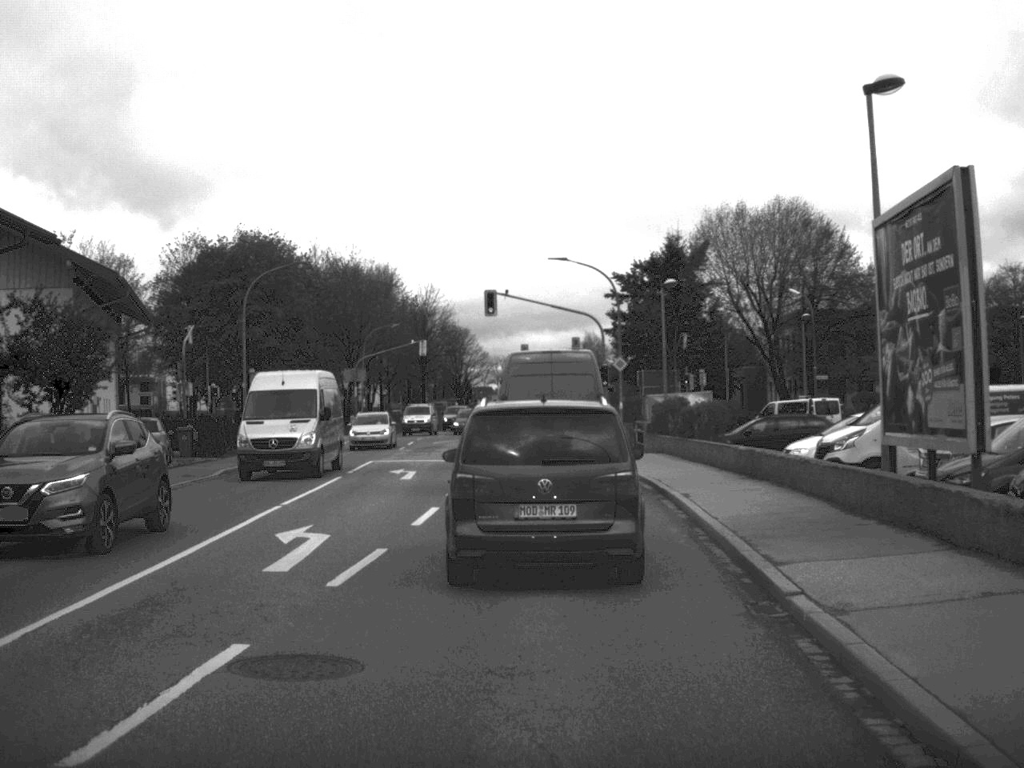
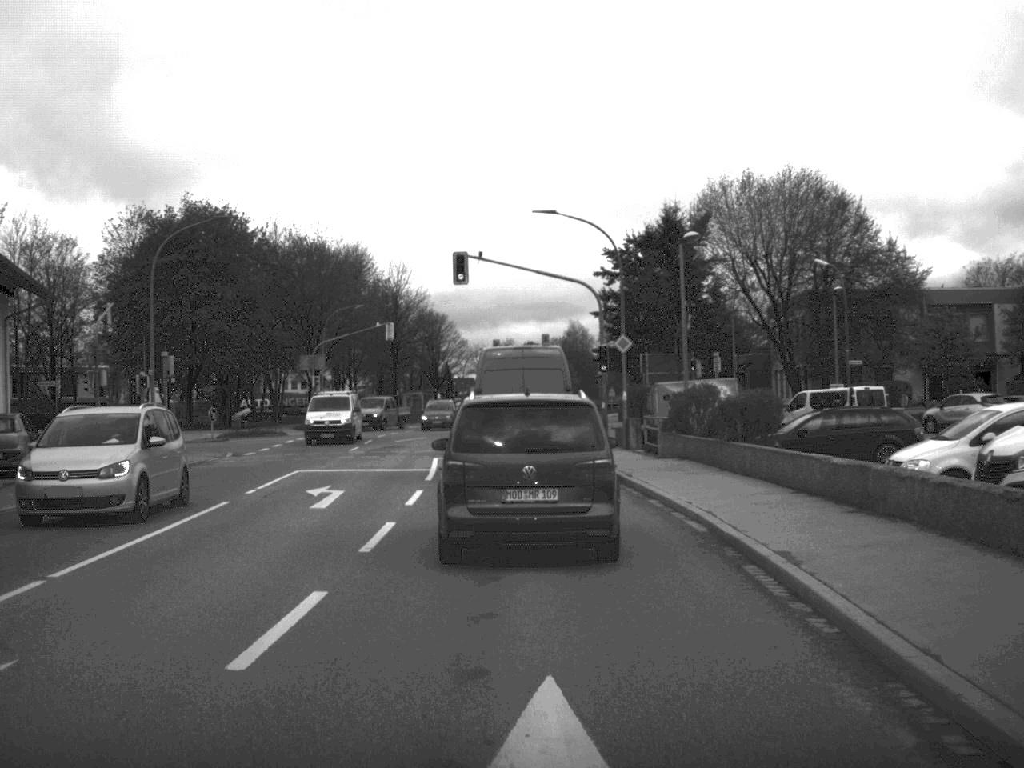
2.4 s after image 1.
(+0.1, +9.6) m; +1°
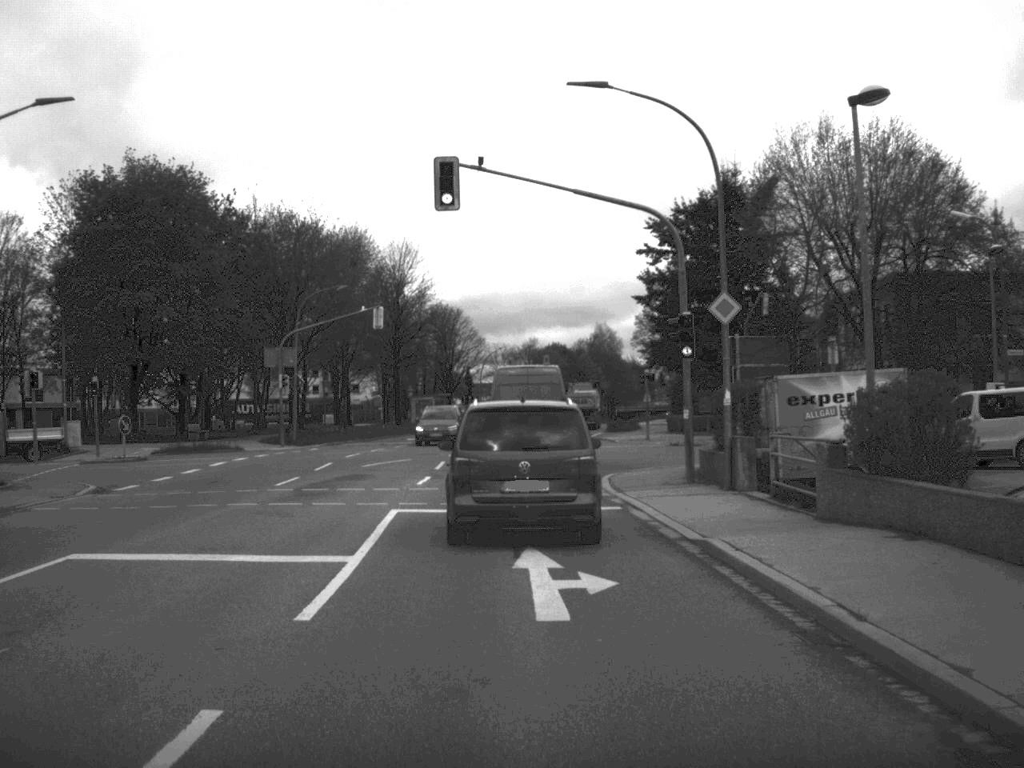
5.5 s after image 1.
(-0.1, +15.7) m; -1°
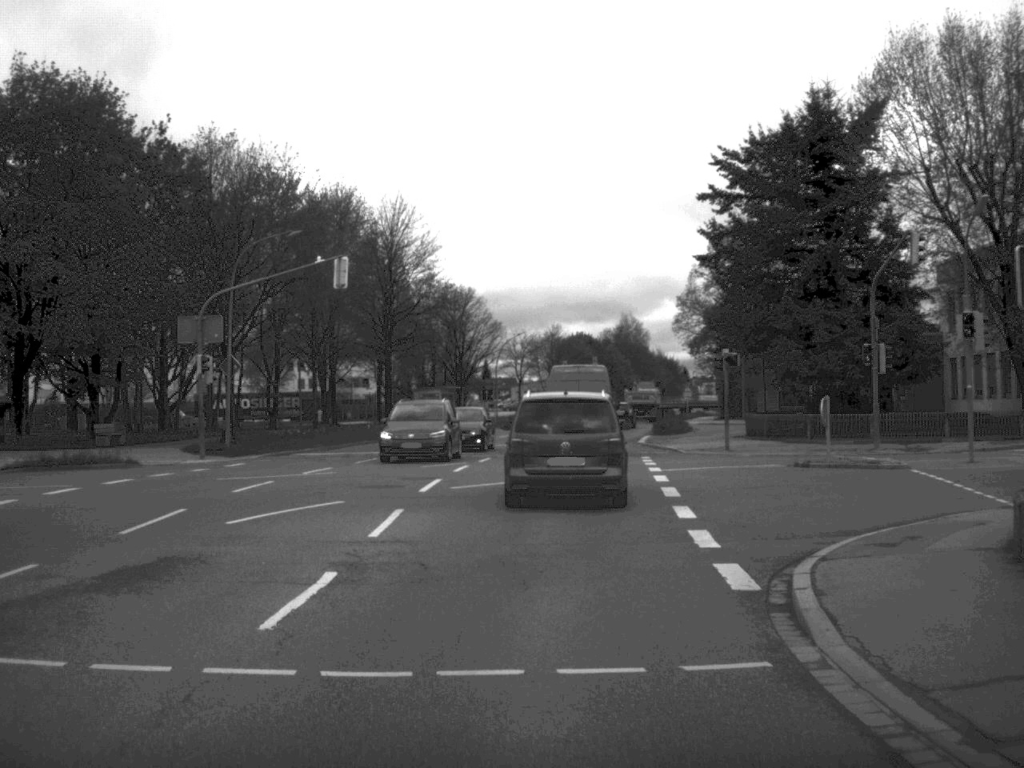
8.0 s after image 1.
(-0.2, +17.3) m; -1°
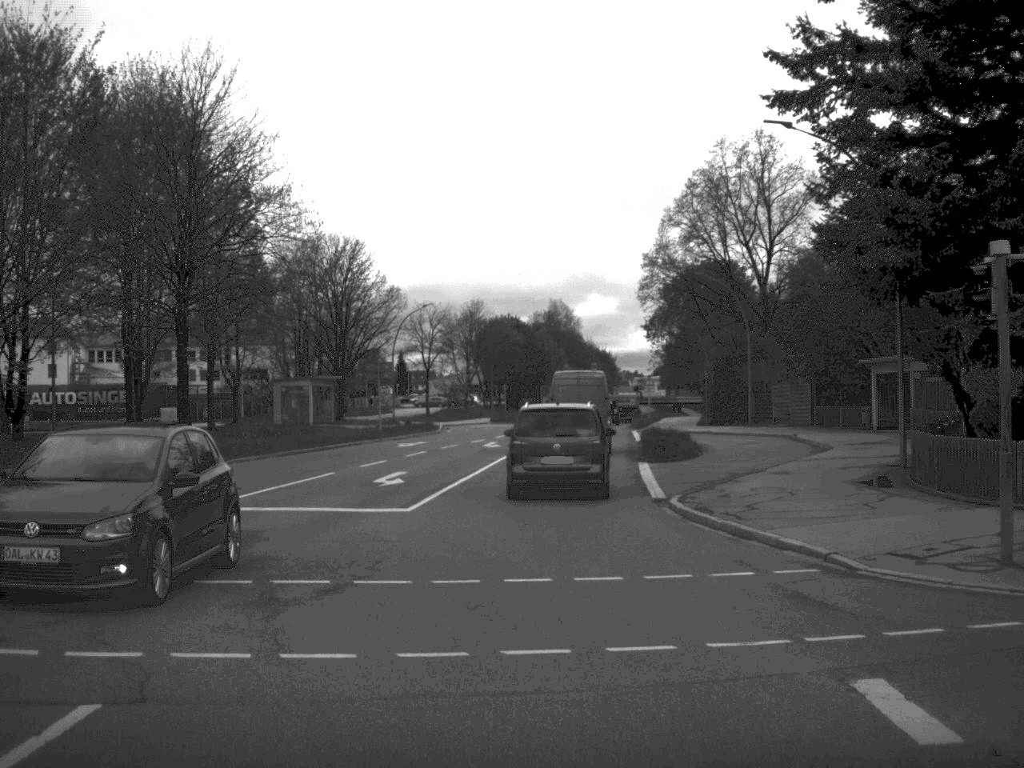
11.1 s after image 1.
(+0.8, +28.6) m; +3°
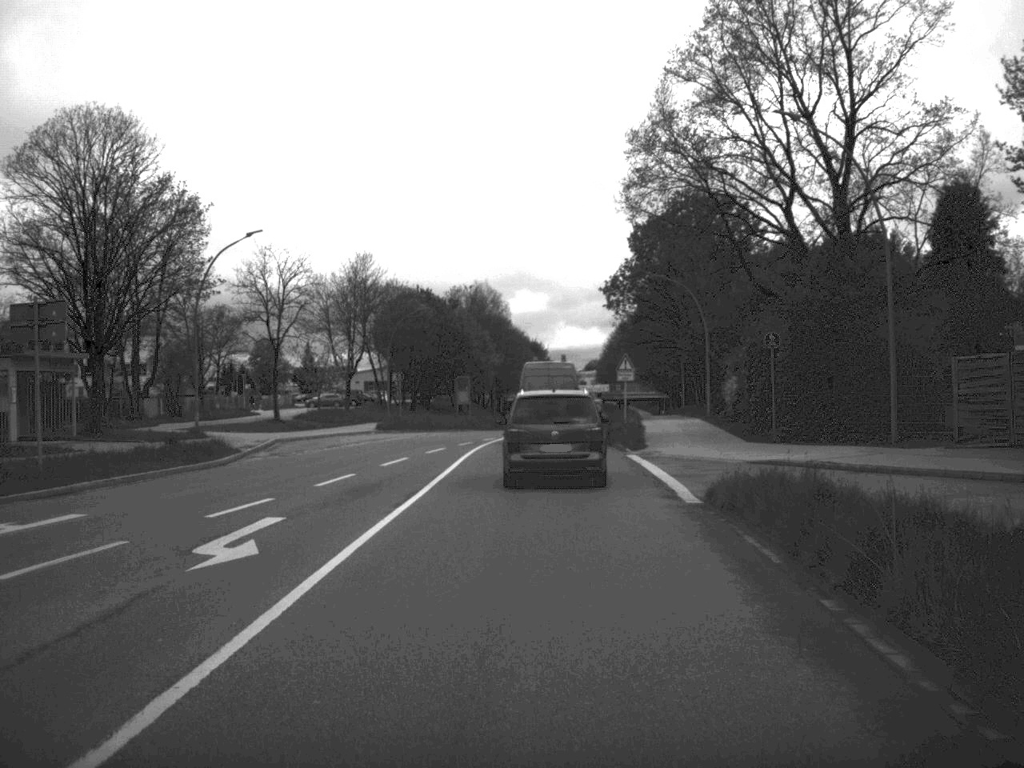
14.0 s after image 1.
(+0.9, +33.0) m; +3°
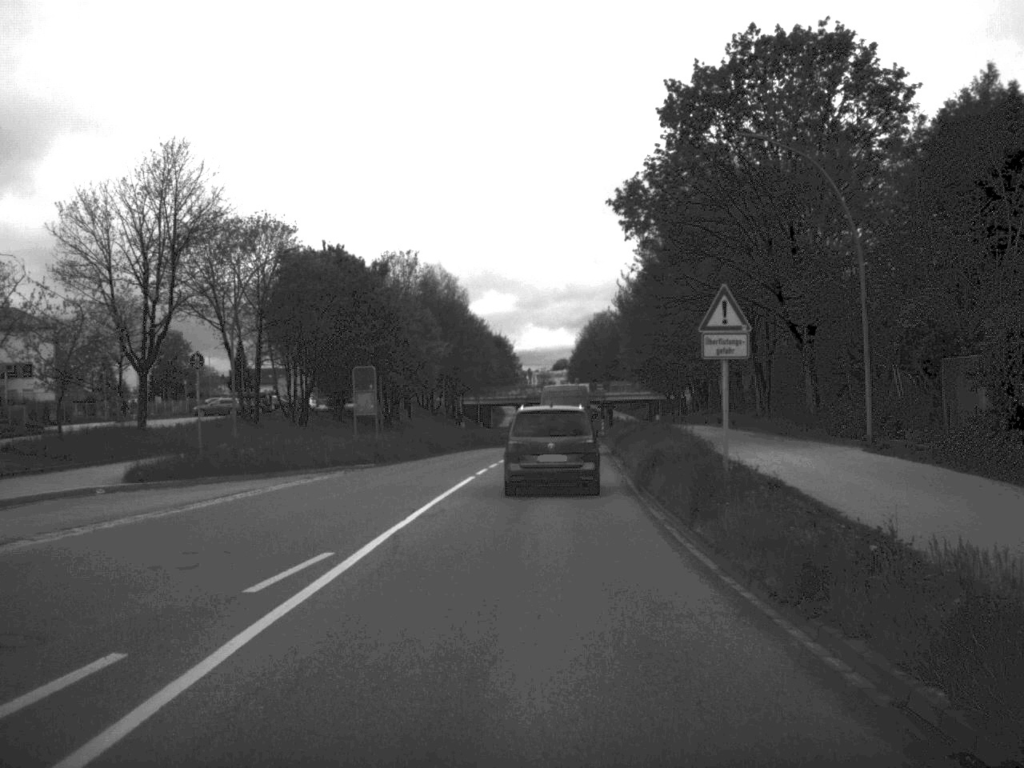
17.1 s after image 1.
(+0.5, +34.7) m; +1°
